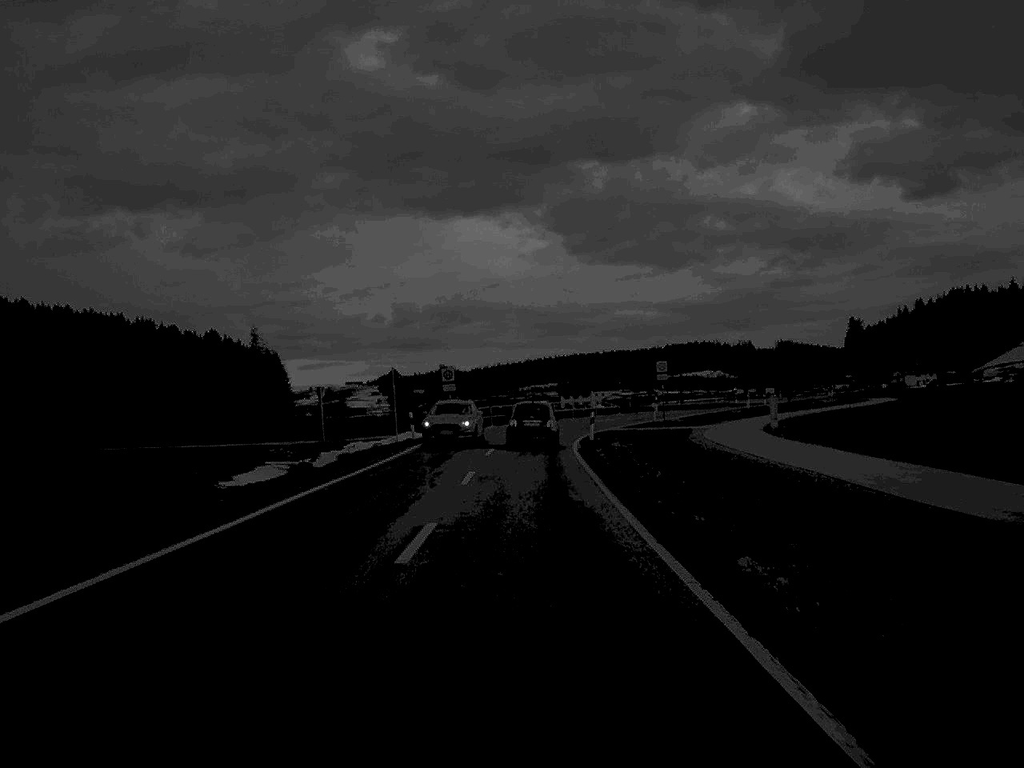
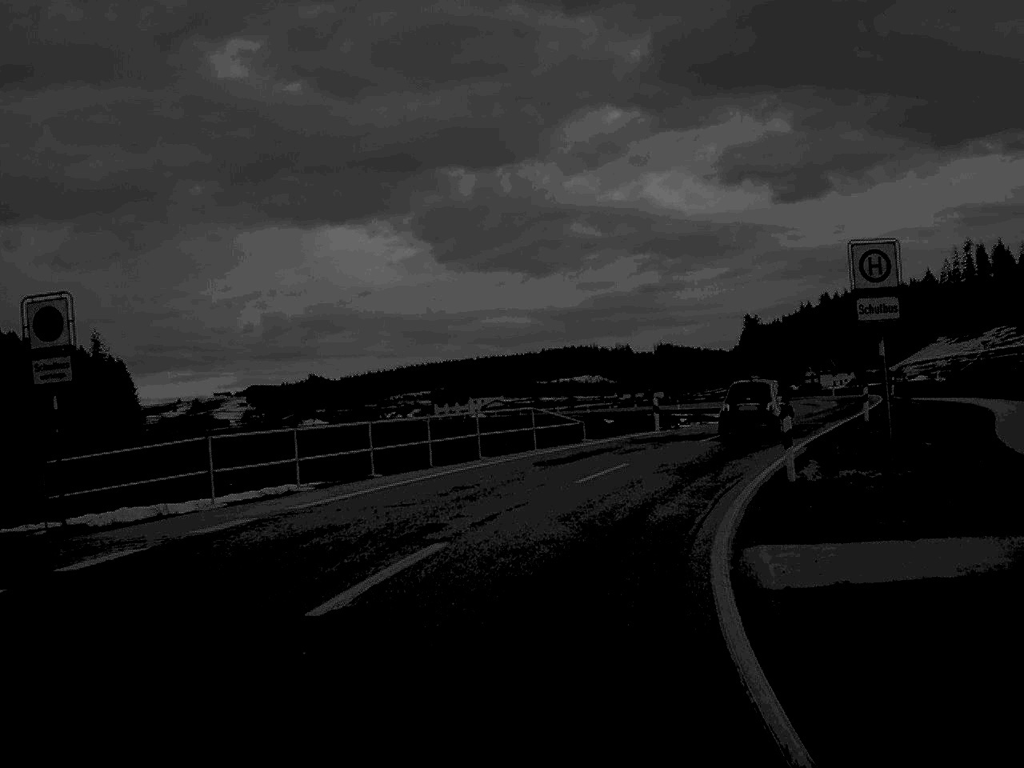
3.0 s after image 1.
(+1.0, +50.7) m; +6°
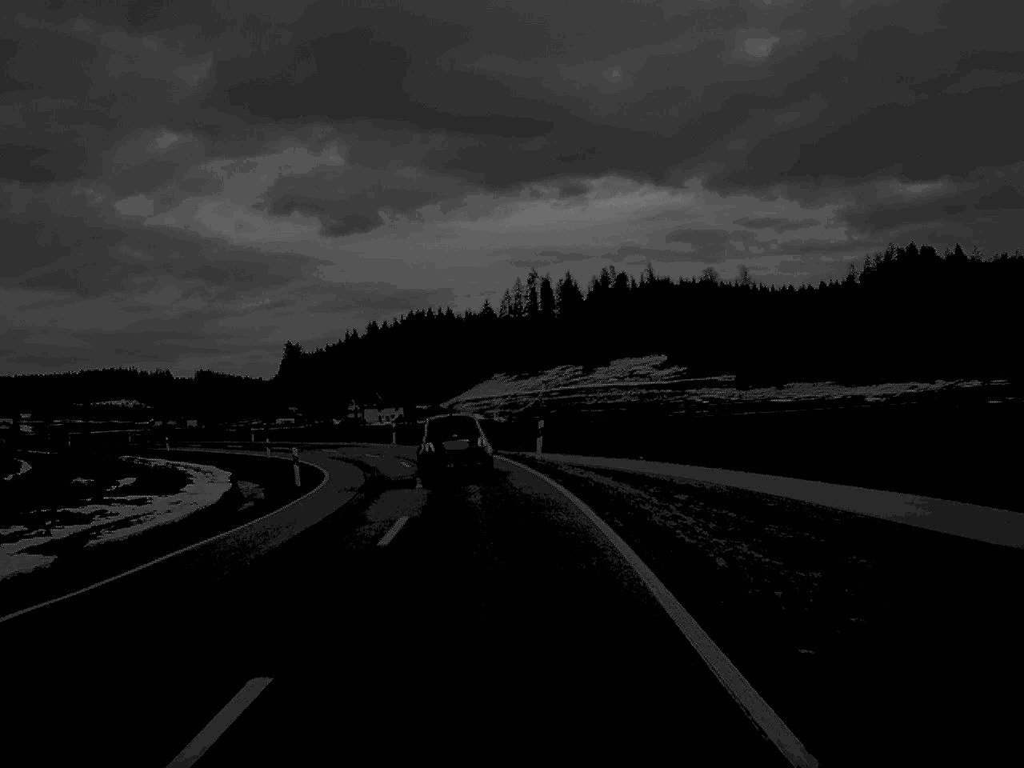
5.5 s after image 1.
(+8.1, +39.2) m; +20°
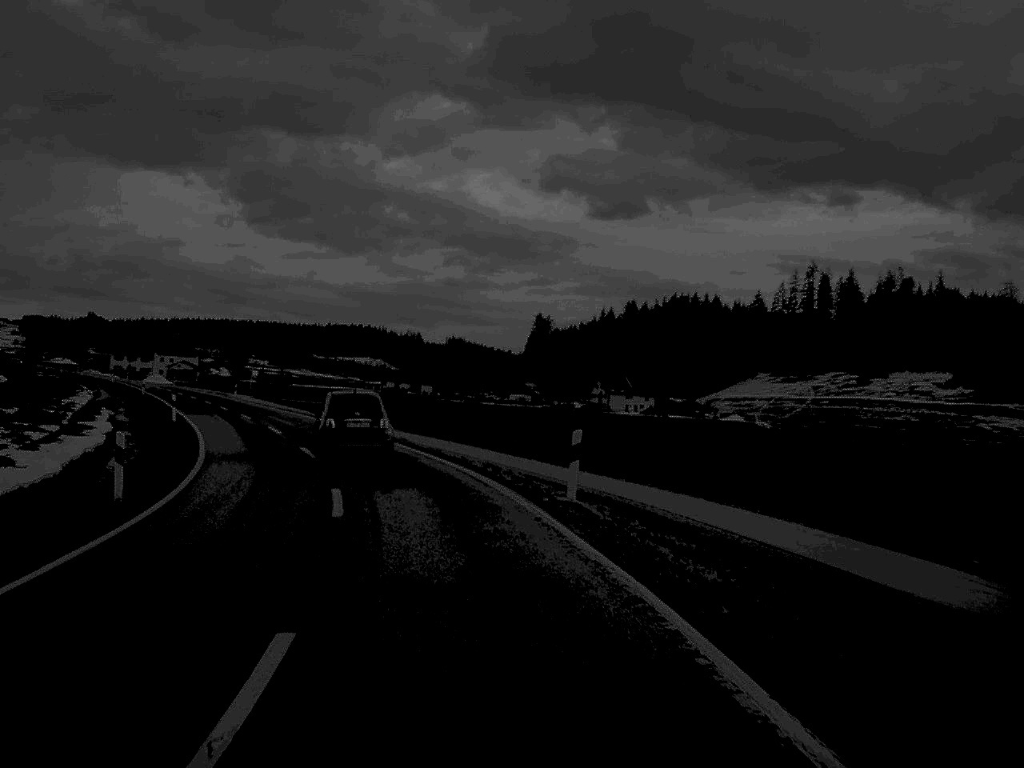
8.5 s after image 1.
(-3.5, +46.7) m; -11°
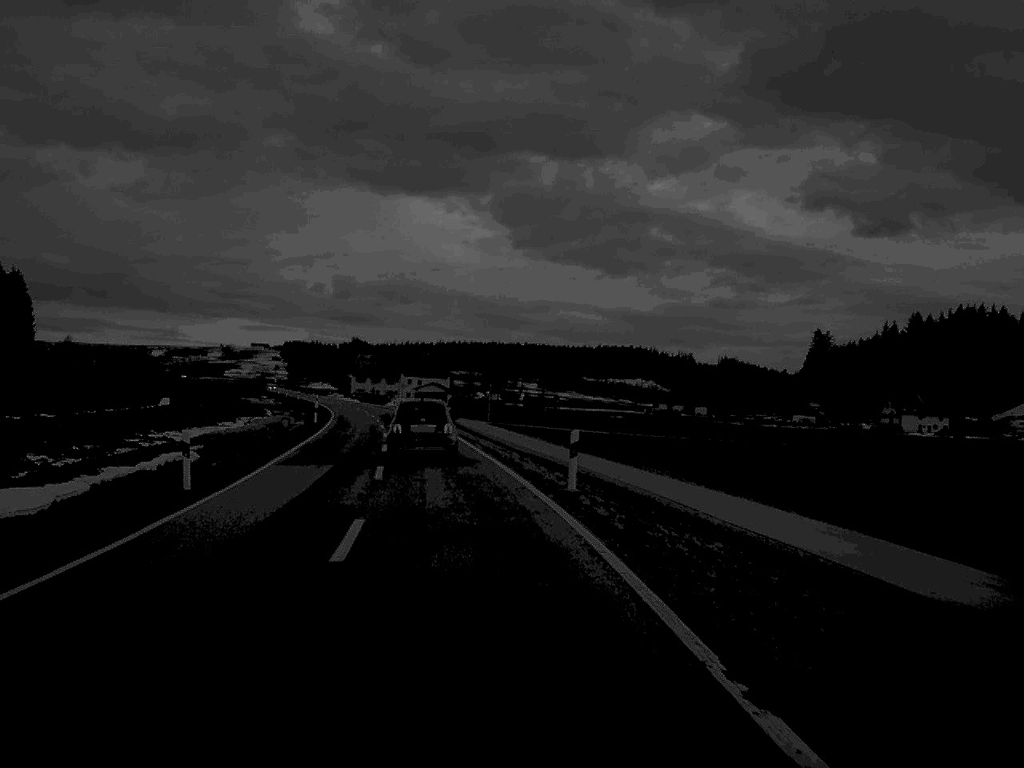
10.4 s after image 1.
(-3.0, +27.9) m; -12°
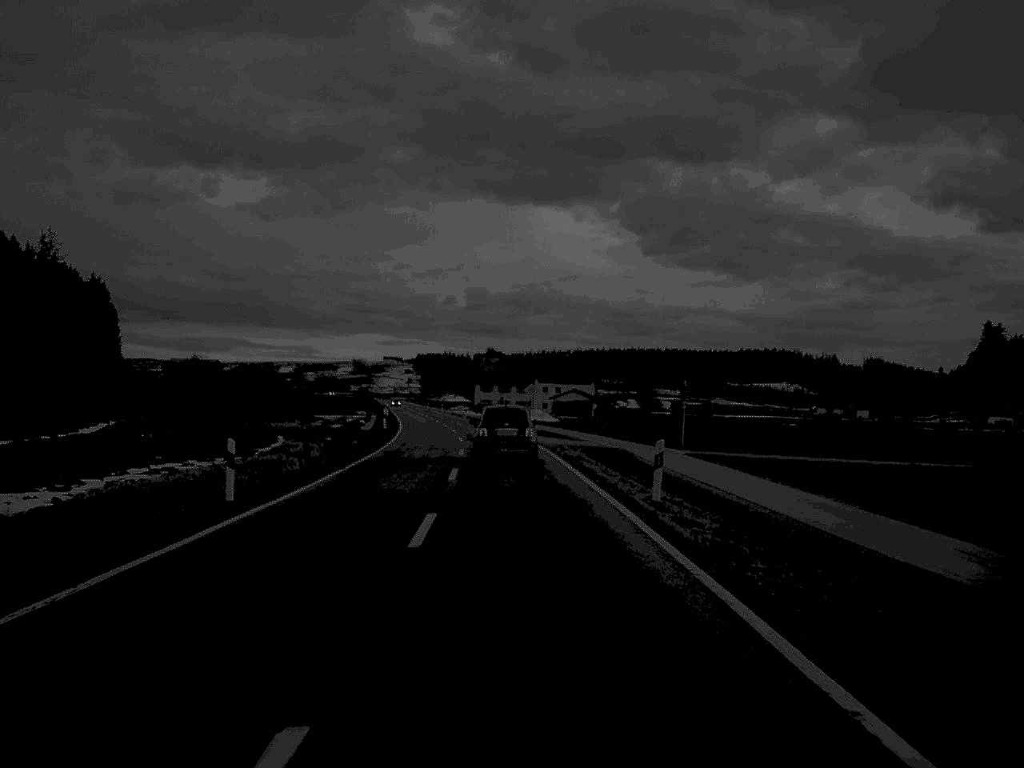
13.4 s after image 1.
(-3.6, +45.7) m; -6°
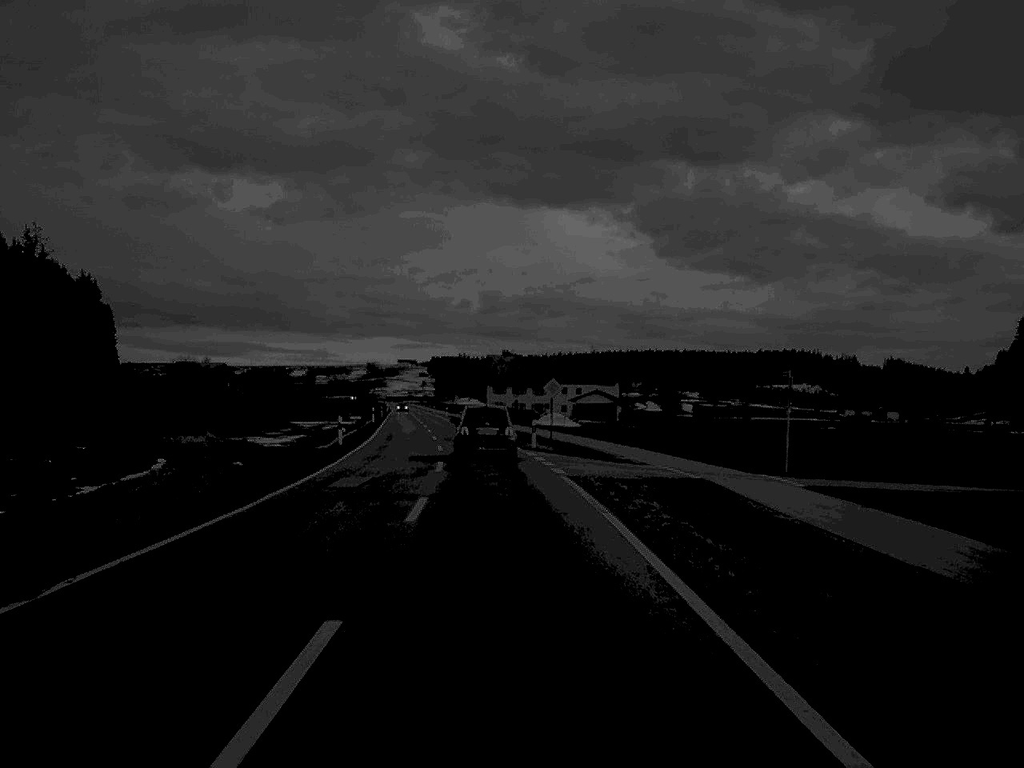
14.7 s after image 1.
(-0.1, +20.7) m; -1°
